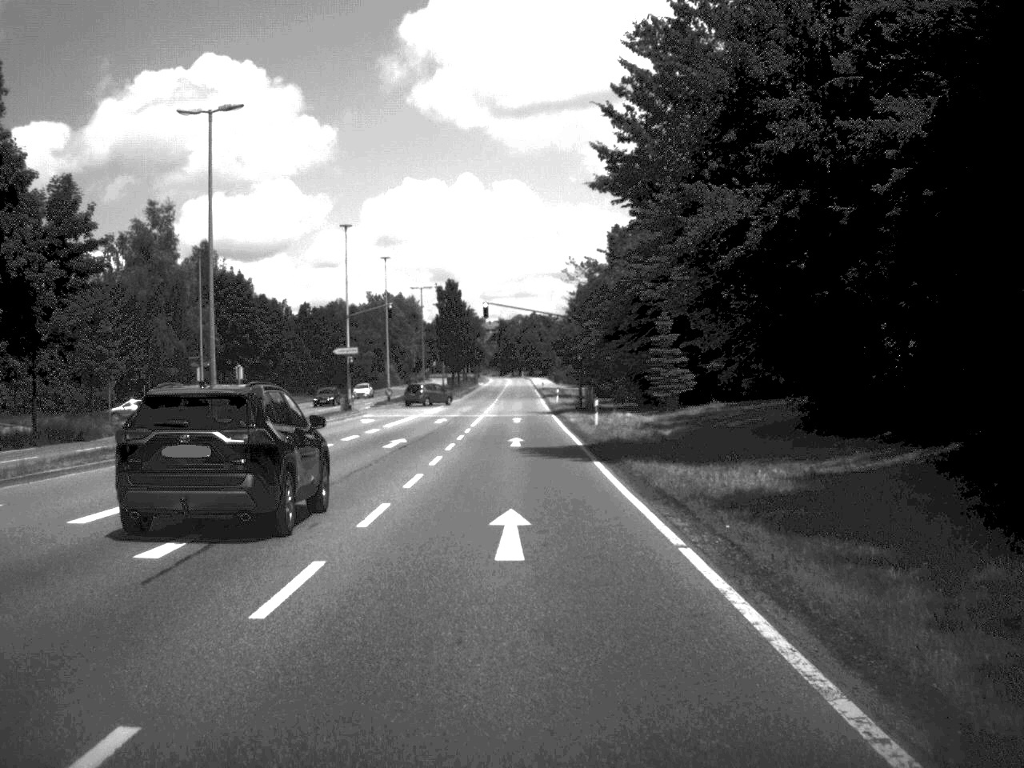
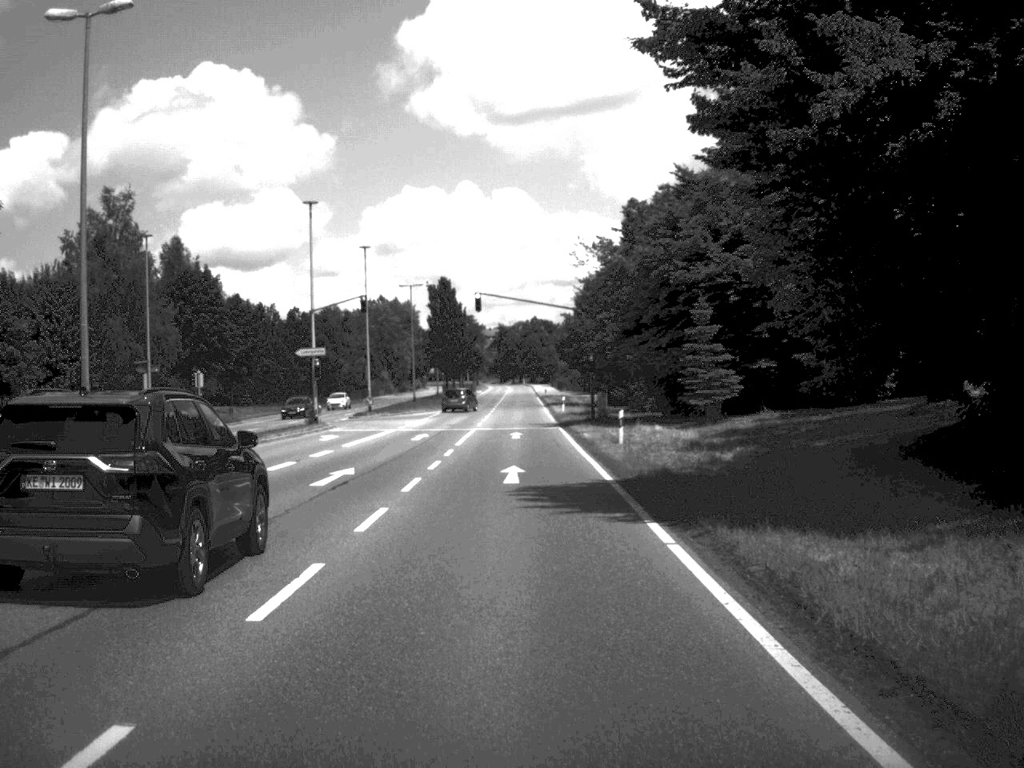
(0.0, +11.5) m; 0°
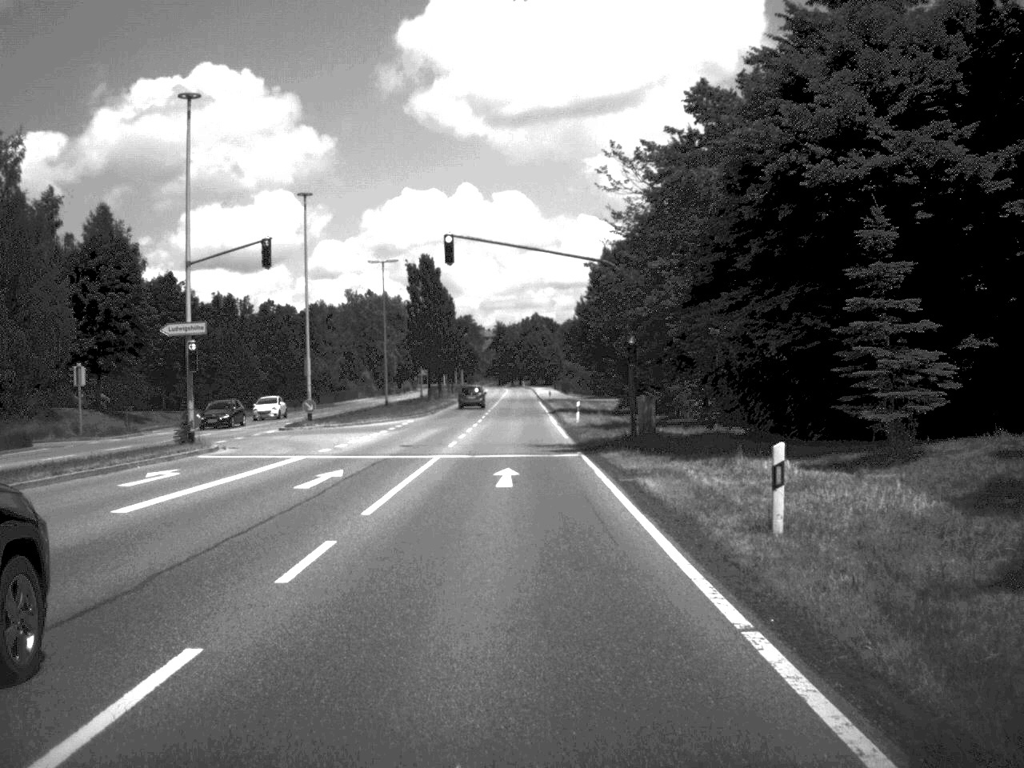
(0.0, +21.6) m; 0°
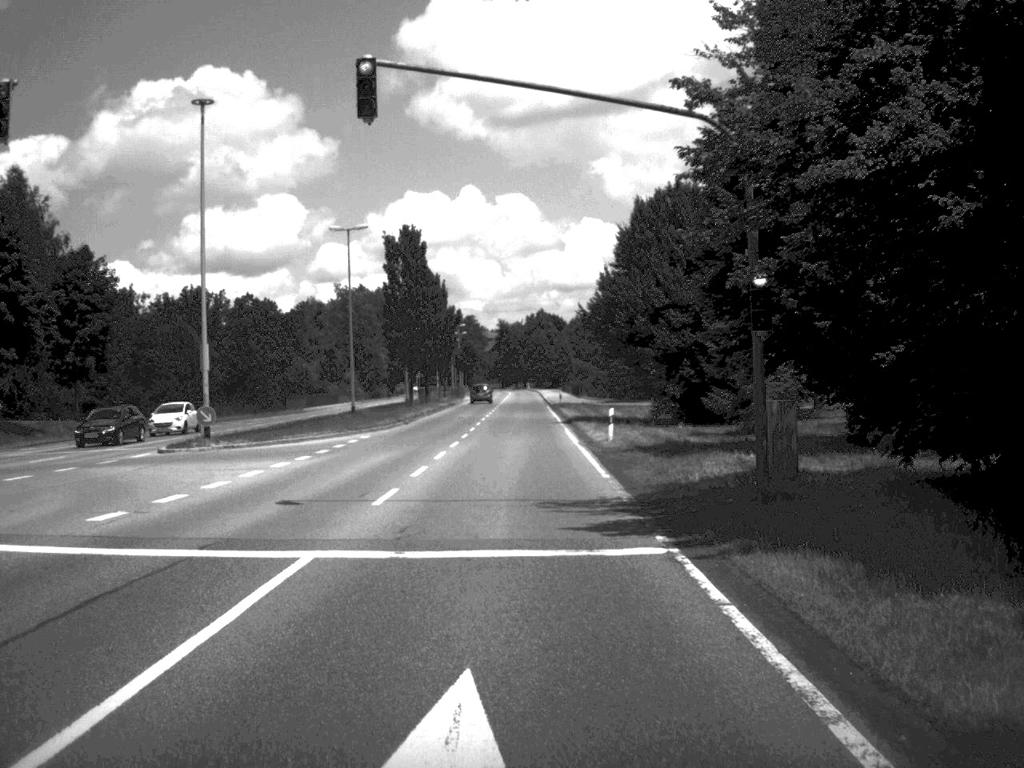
(-0.1, +18.9) m; 0°
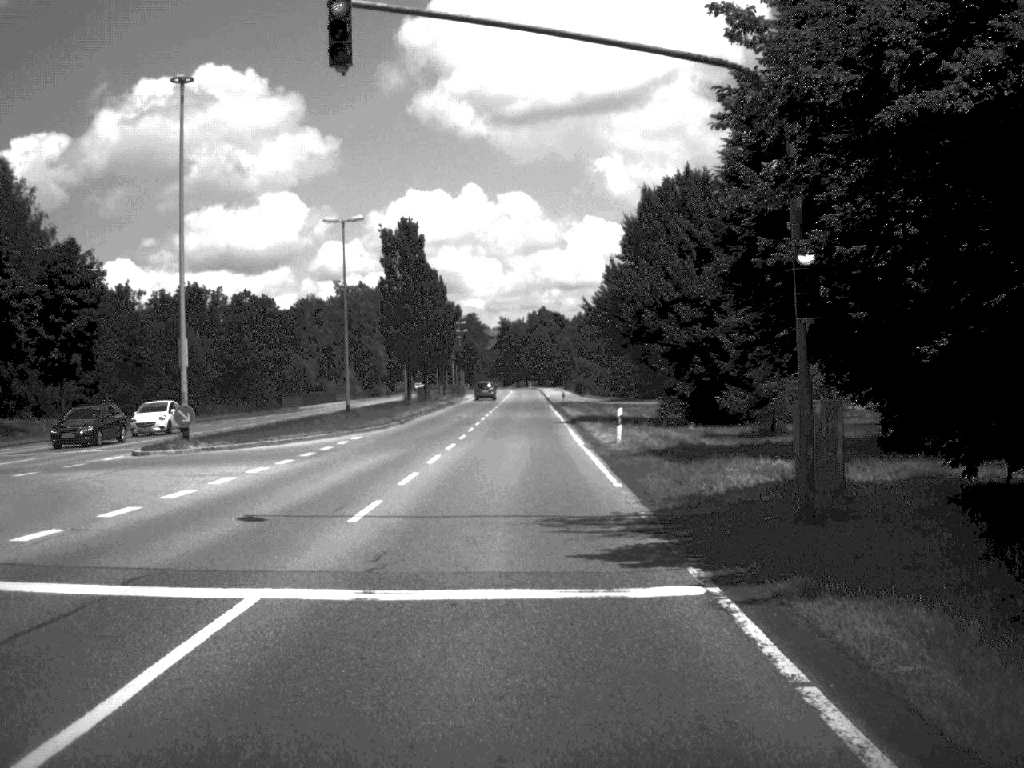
(0.0, +2.6) m; 0°
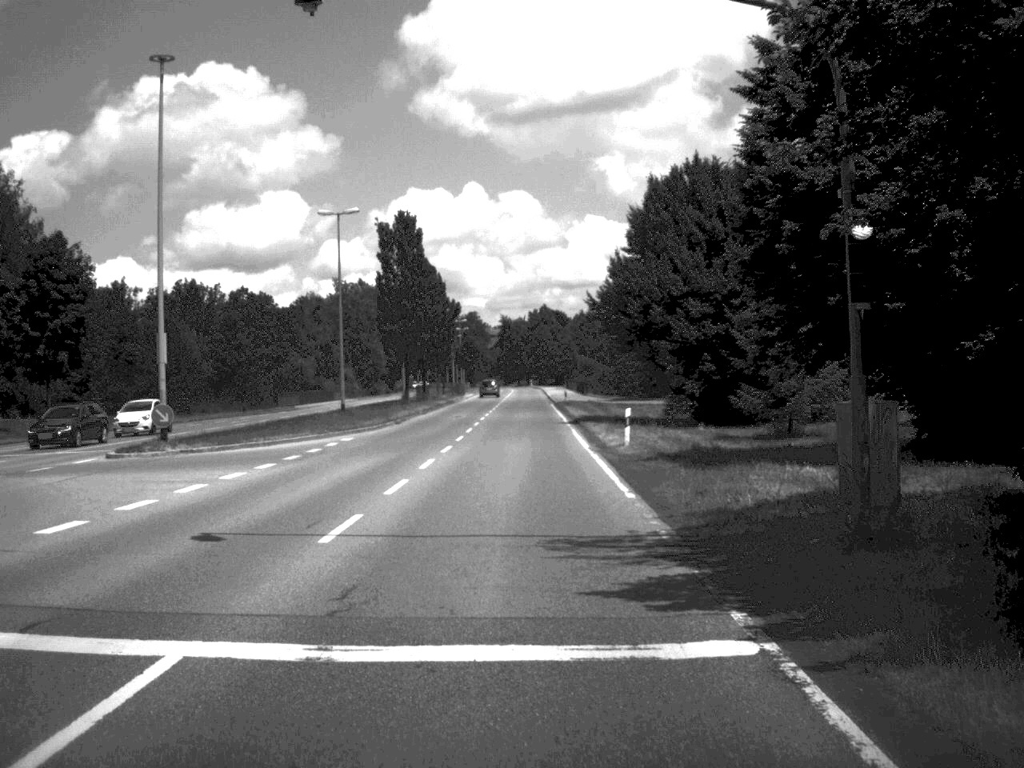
(0.0, +2.3) m; 0°
